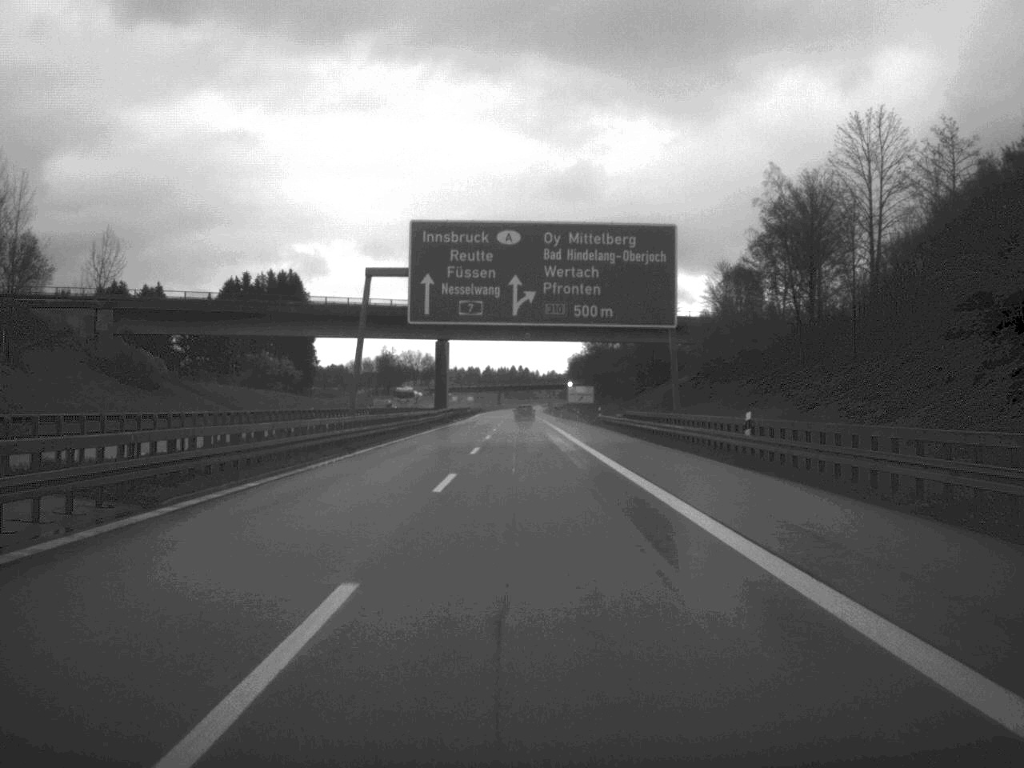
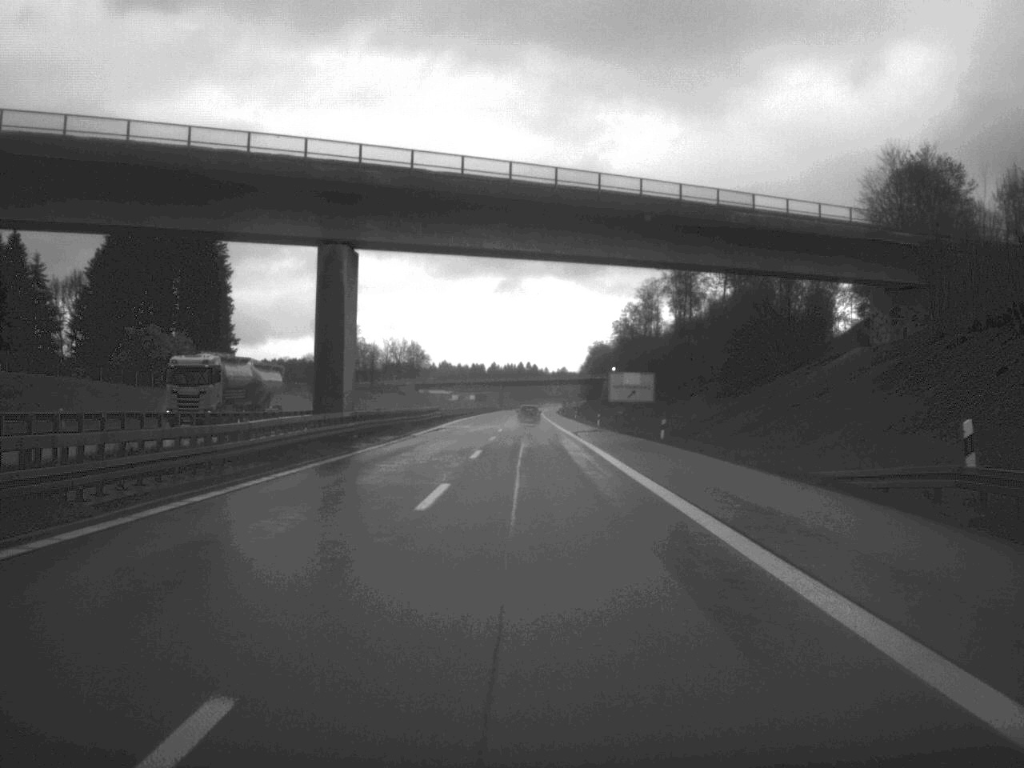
(-0.4, +75.3) m; 0°
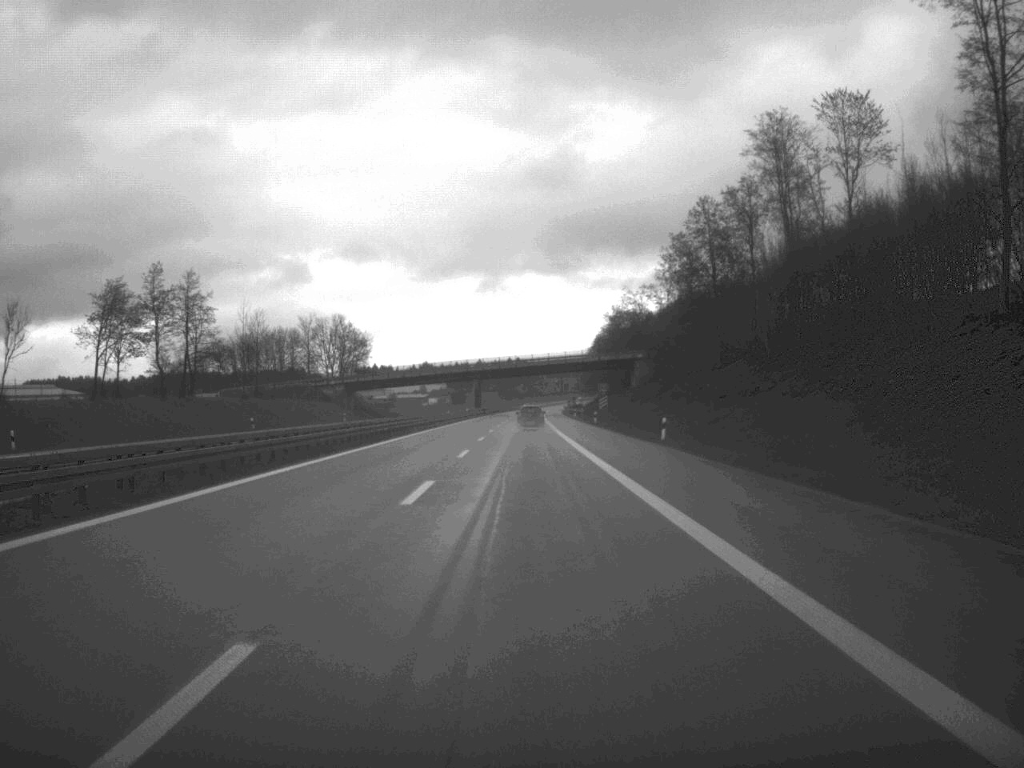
(+0.2, +105.0) m; 0°
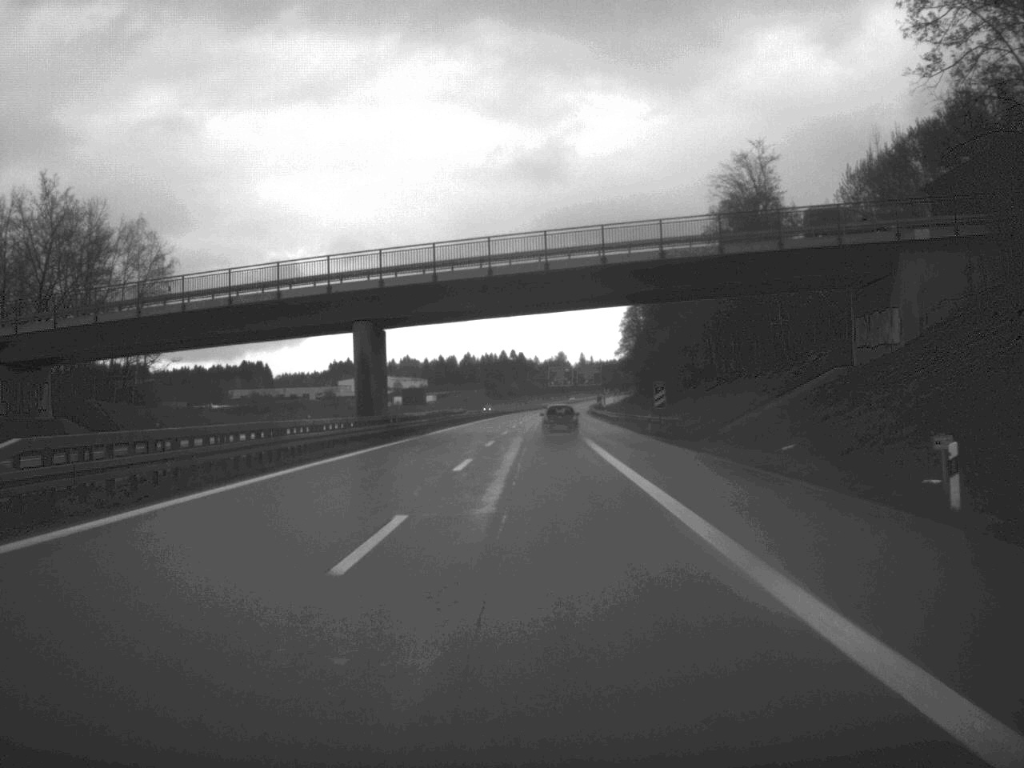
(-0.3, +132.4) m; 0°
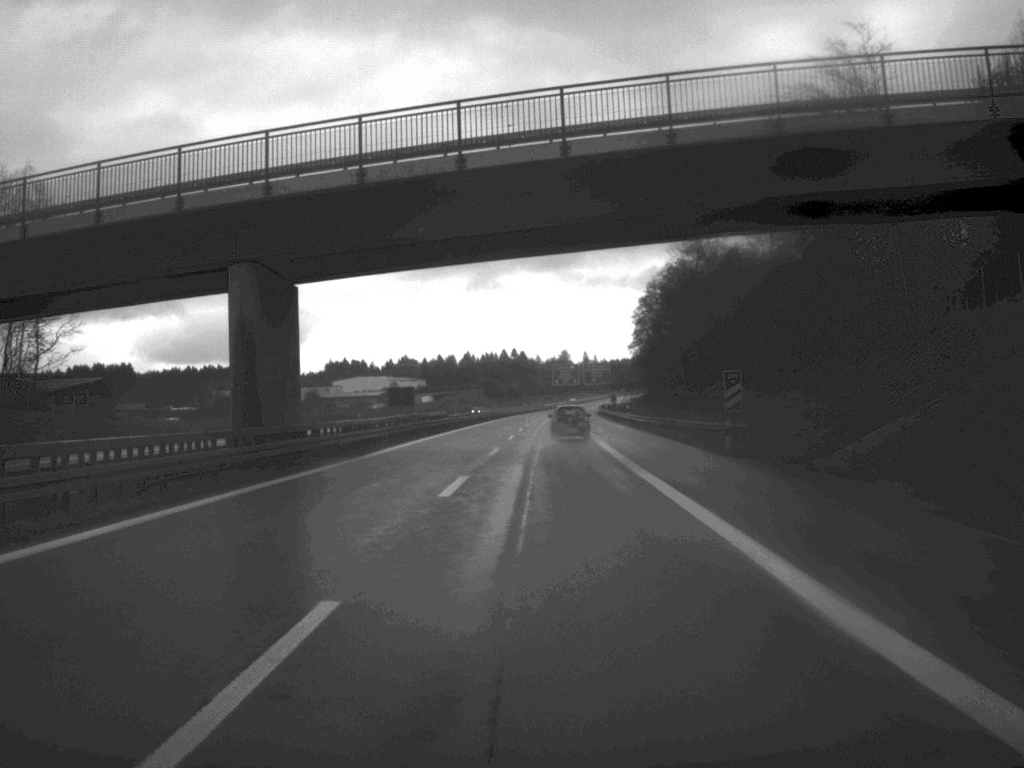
(0.0, +25.3) m; 0°
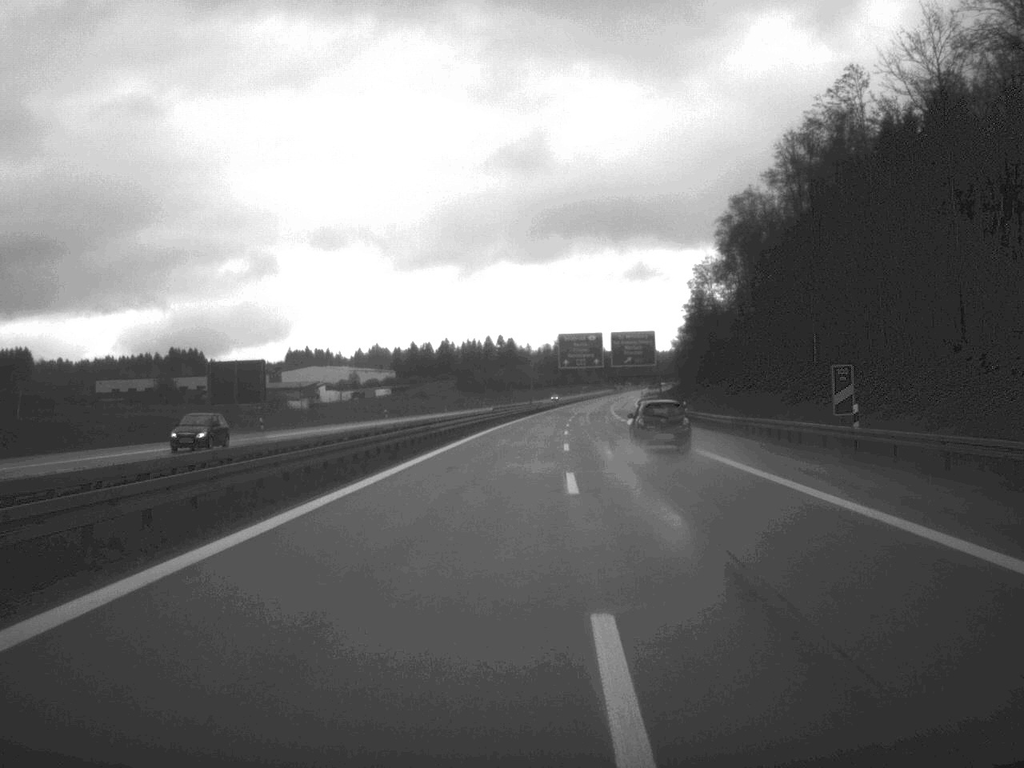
(-0.1, +107.1) m; 0°
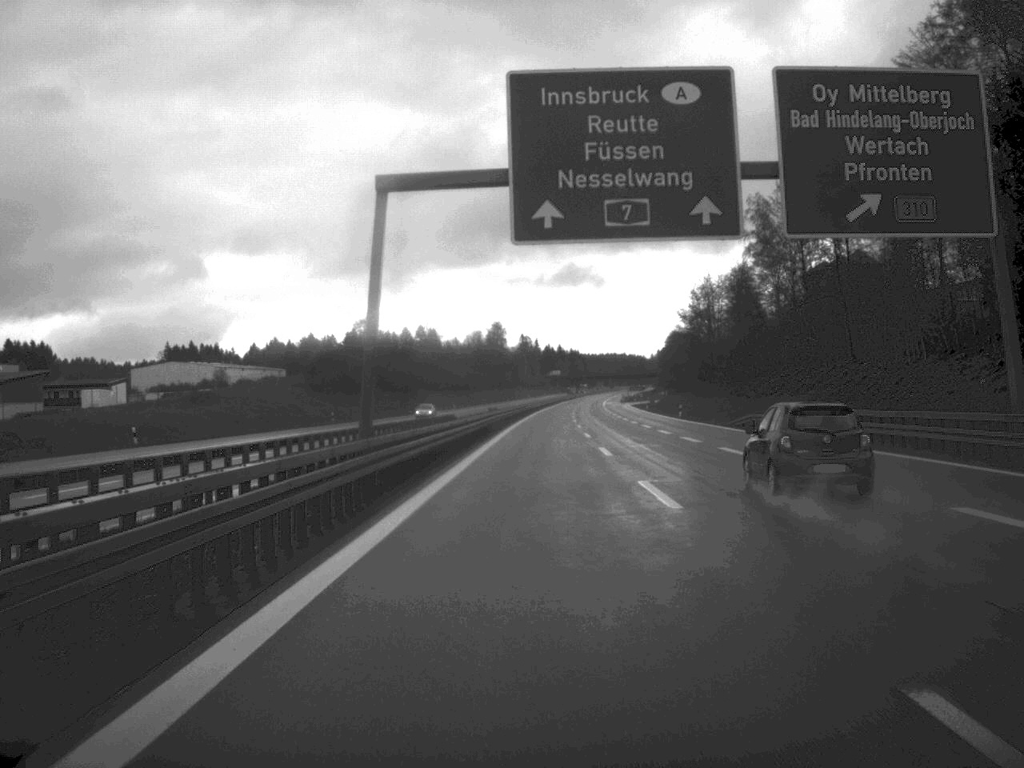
(+2.8, +126.6) m; +3°
